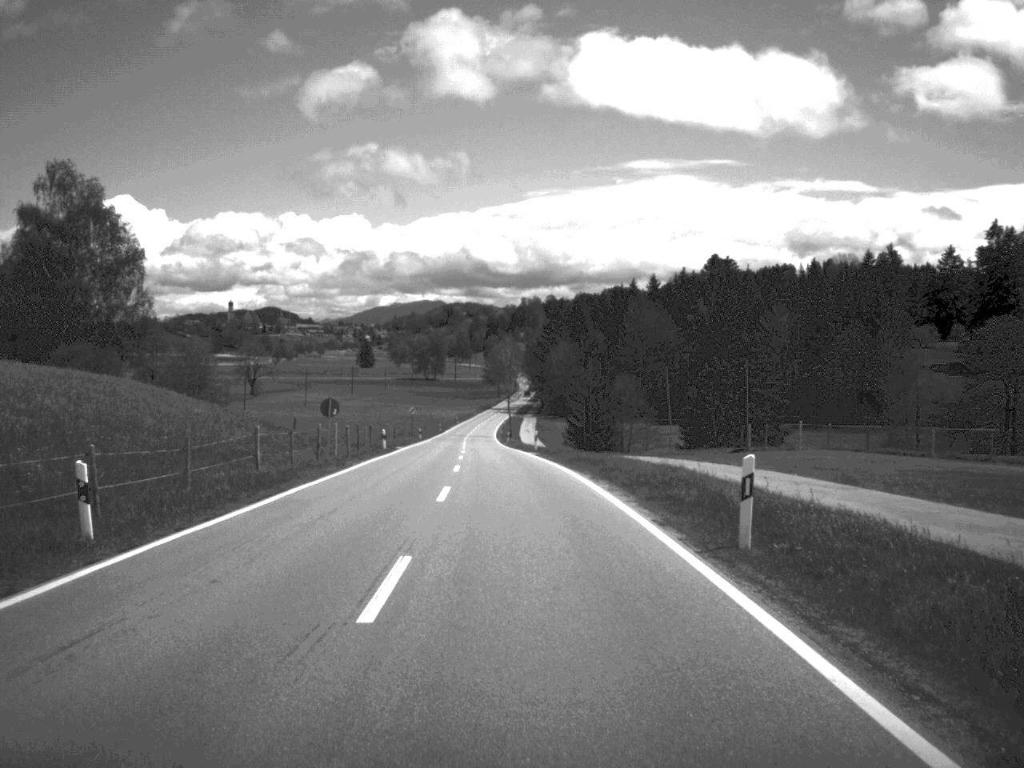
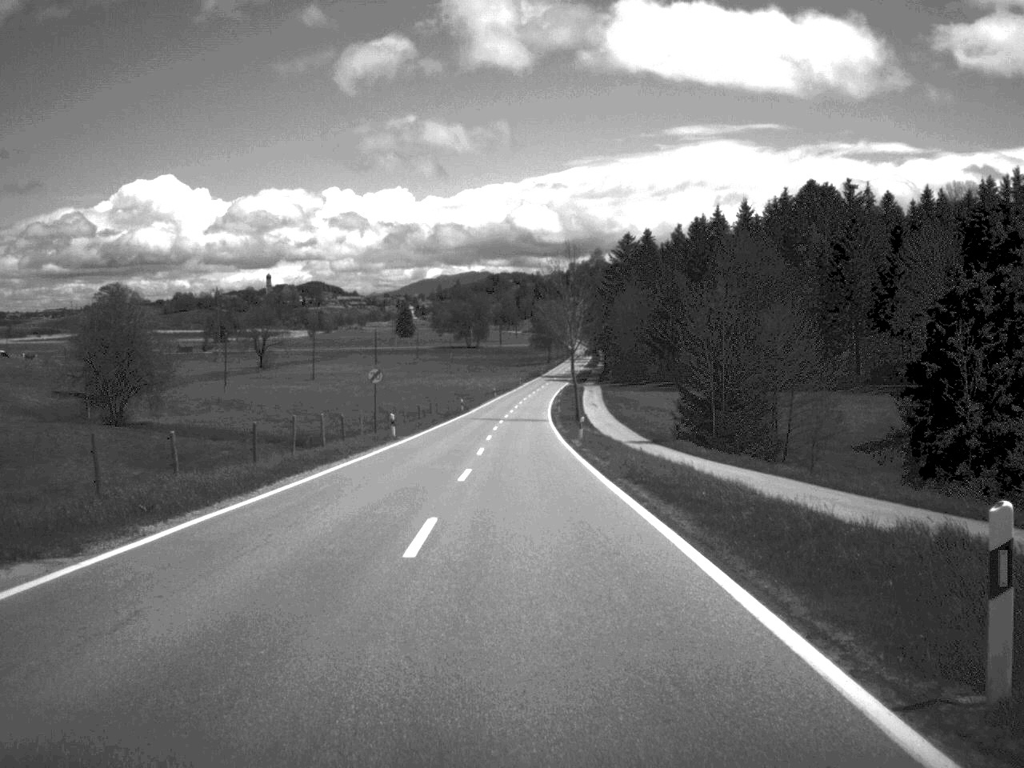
(-1.6, +55.9) m; -2°
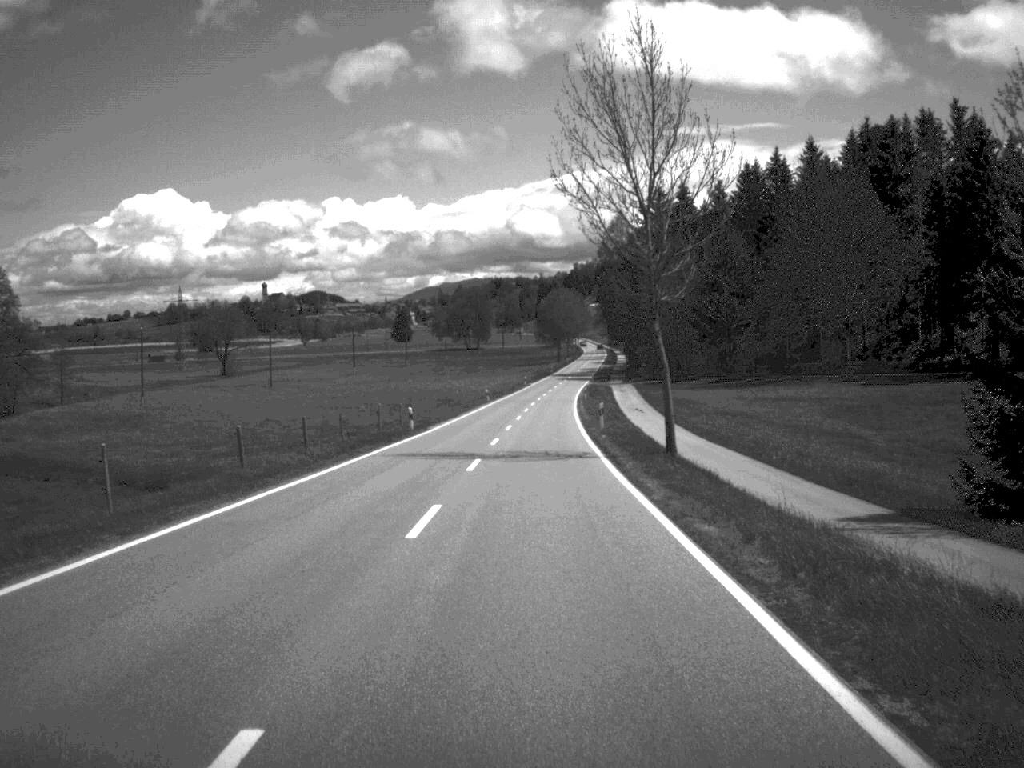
(-0.2, +46.7) m; 0°
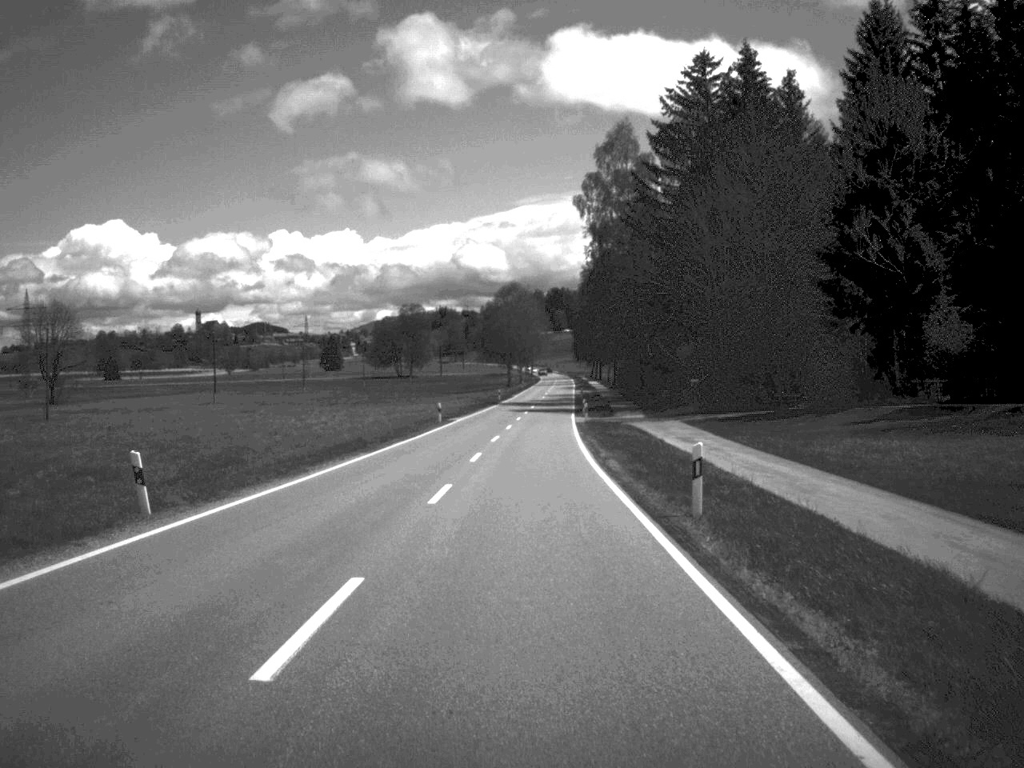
(+1.5, +78.4) m; +2°
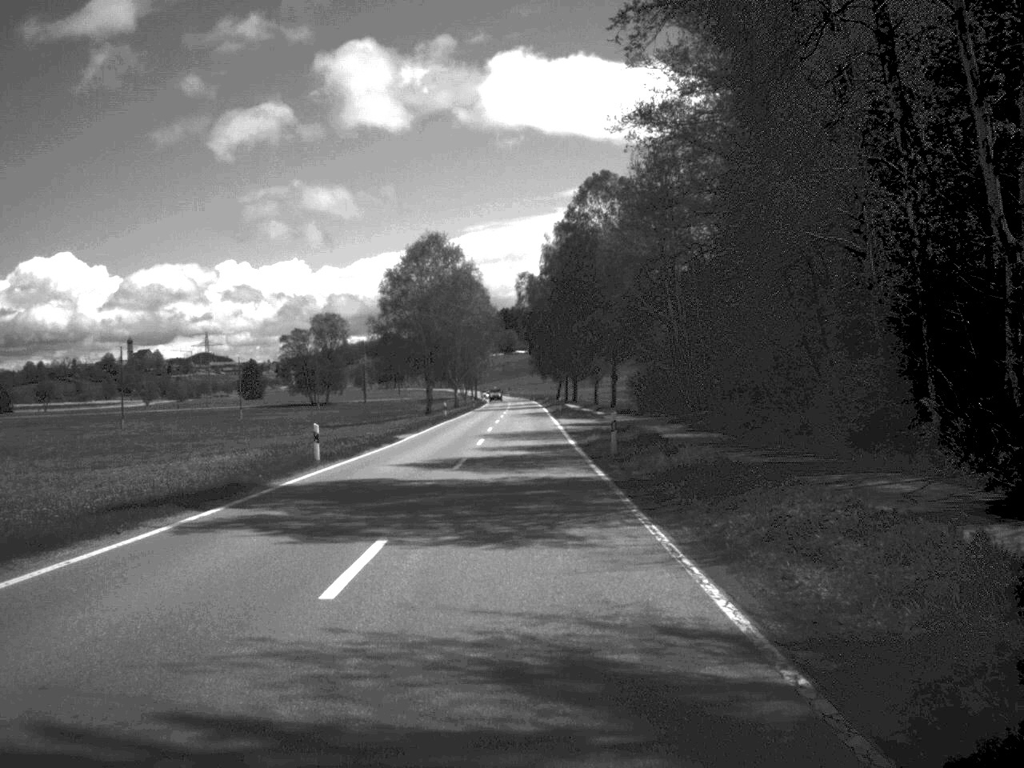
(+1.4, +80.5) m; +2°
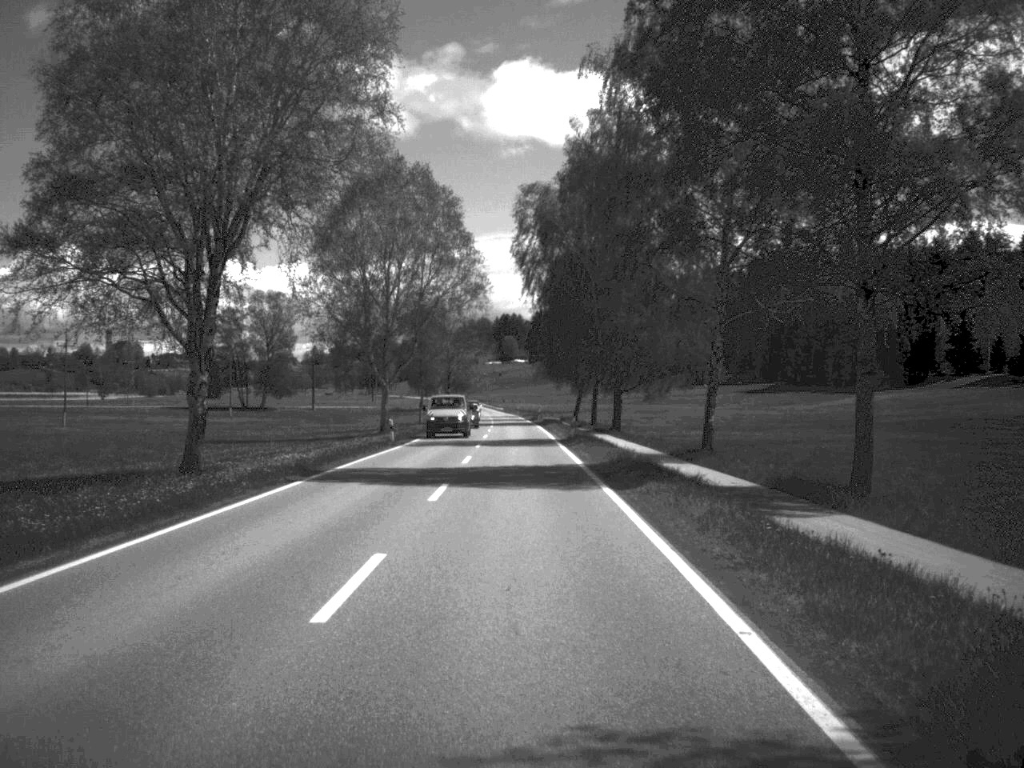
(-0.2, +78.3) m; 0°
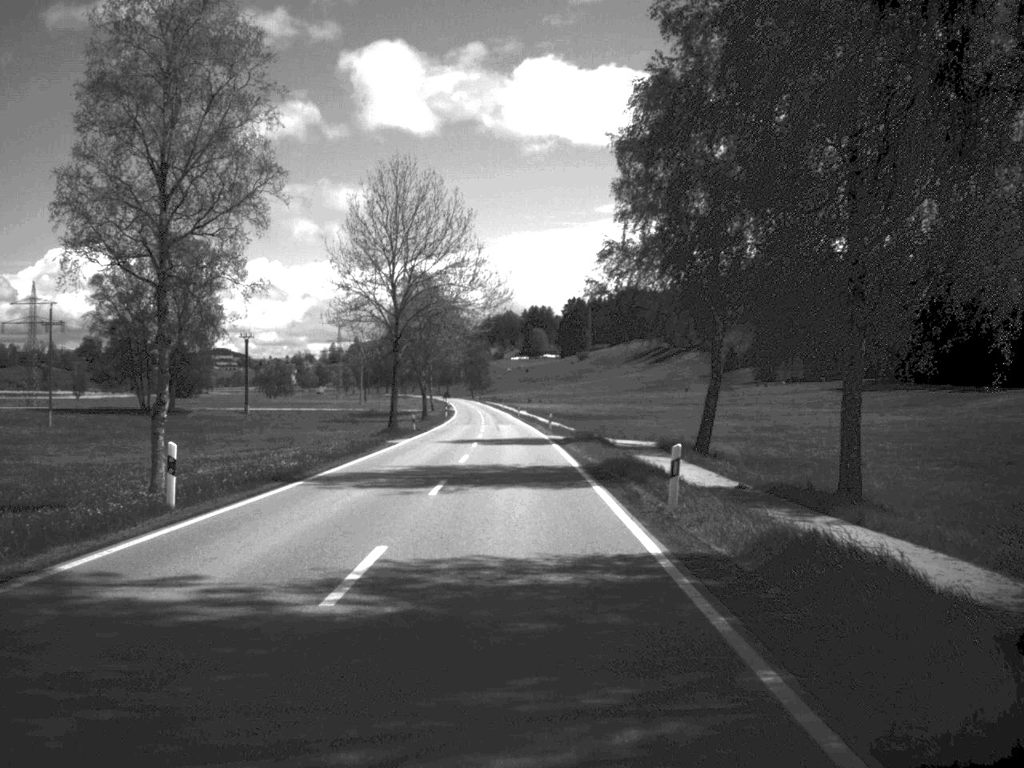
(-0.8, +81.9) m; -2°
